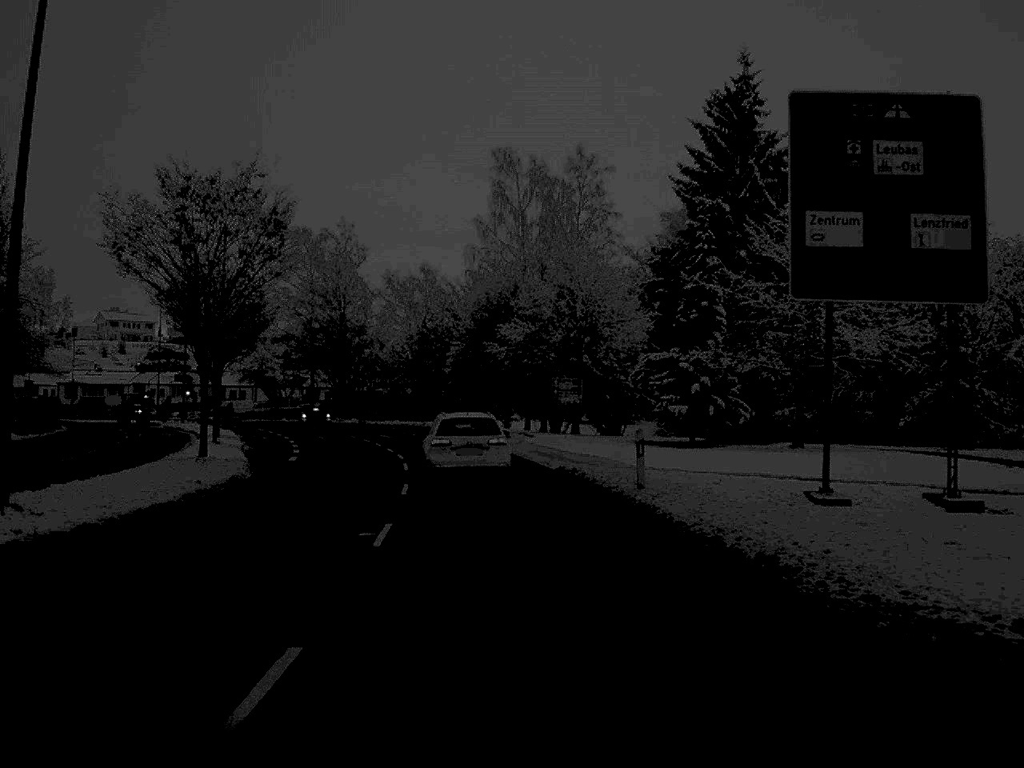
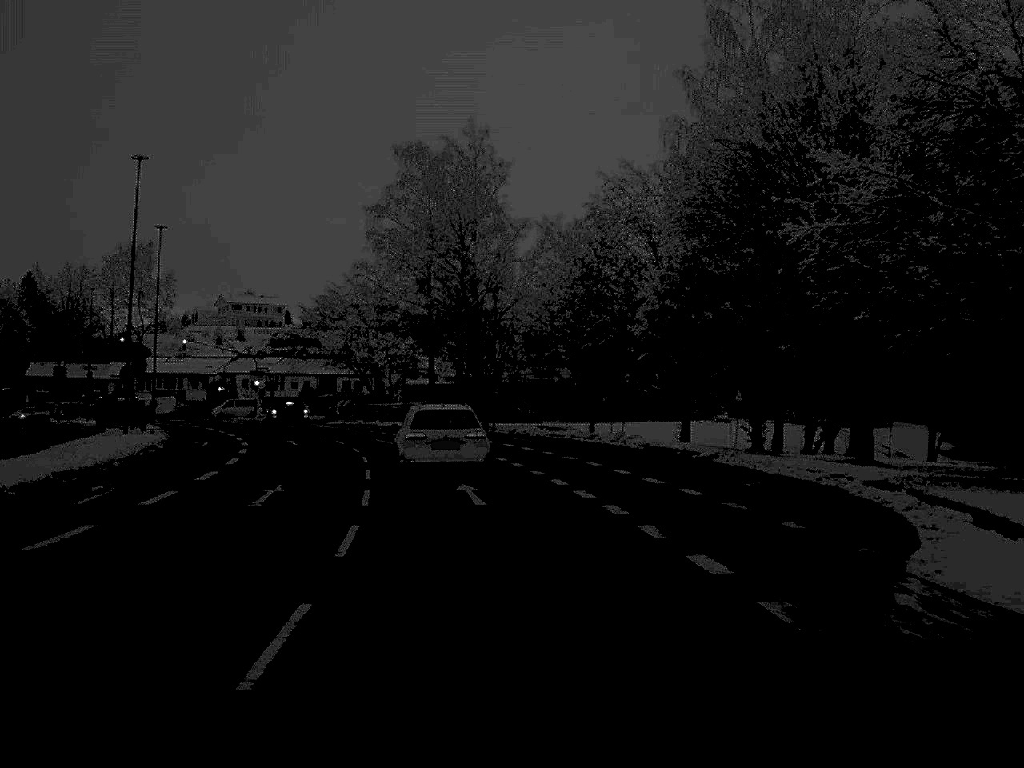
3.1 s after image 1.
(-3.0, +43.3) m; -8°
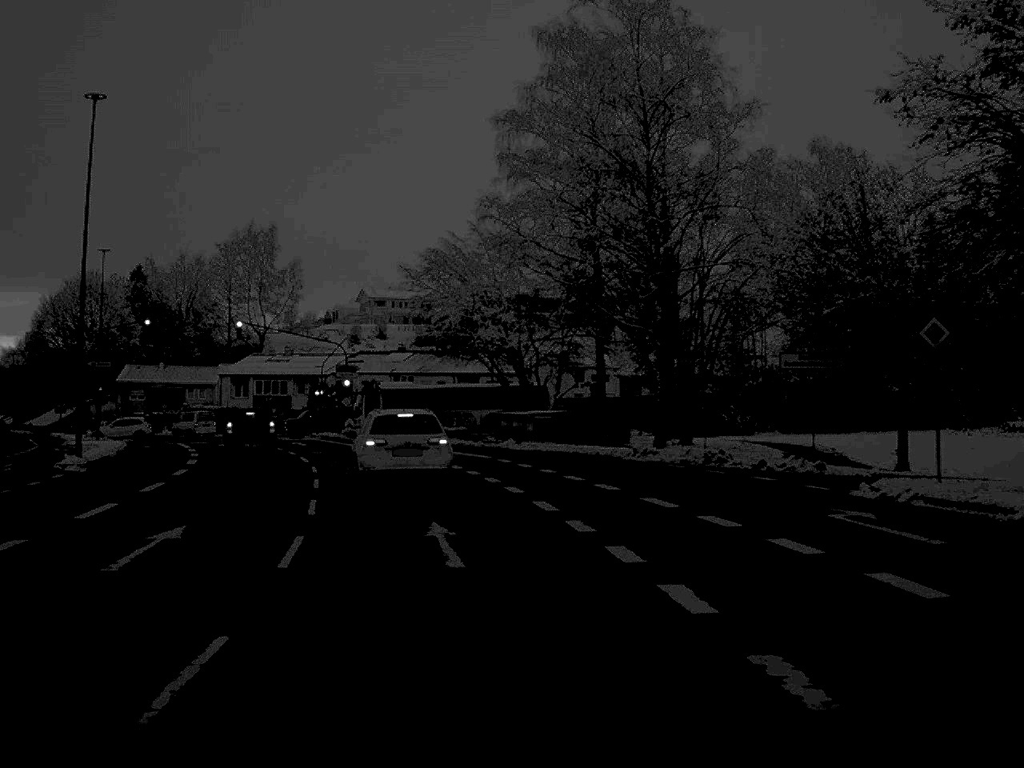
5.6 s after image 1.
(-2.0, +31.5) m; -8°
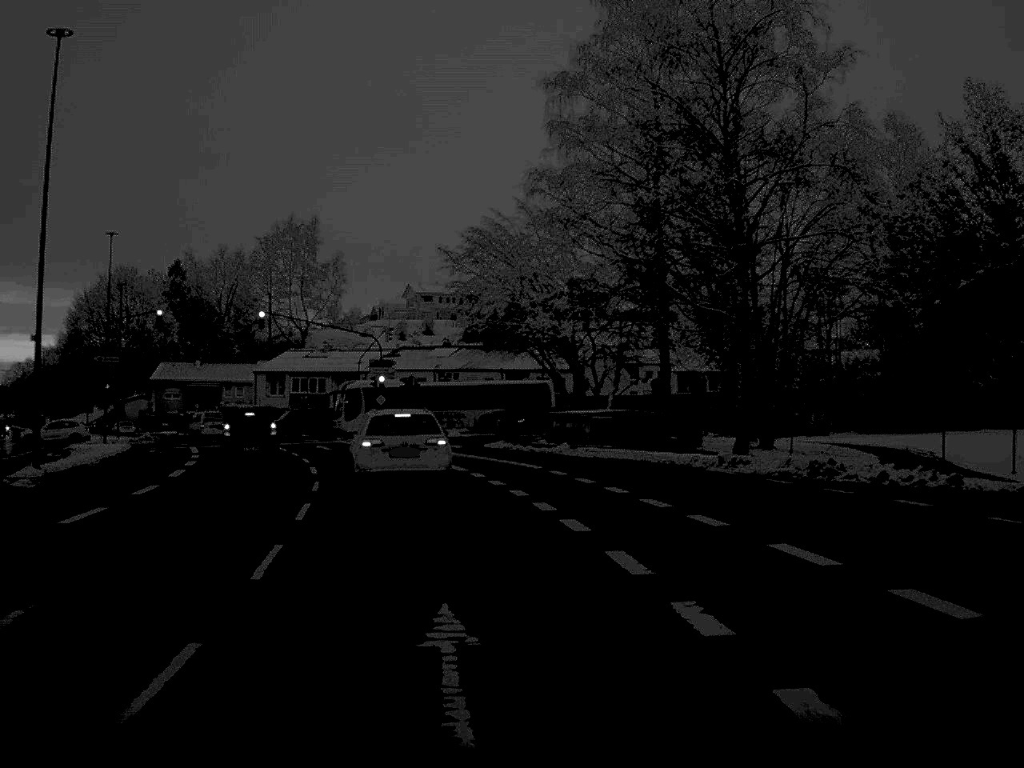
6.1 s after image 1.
(-0.1, +6.8) m; -2°
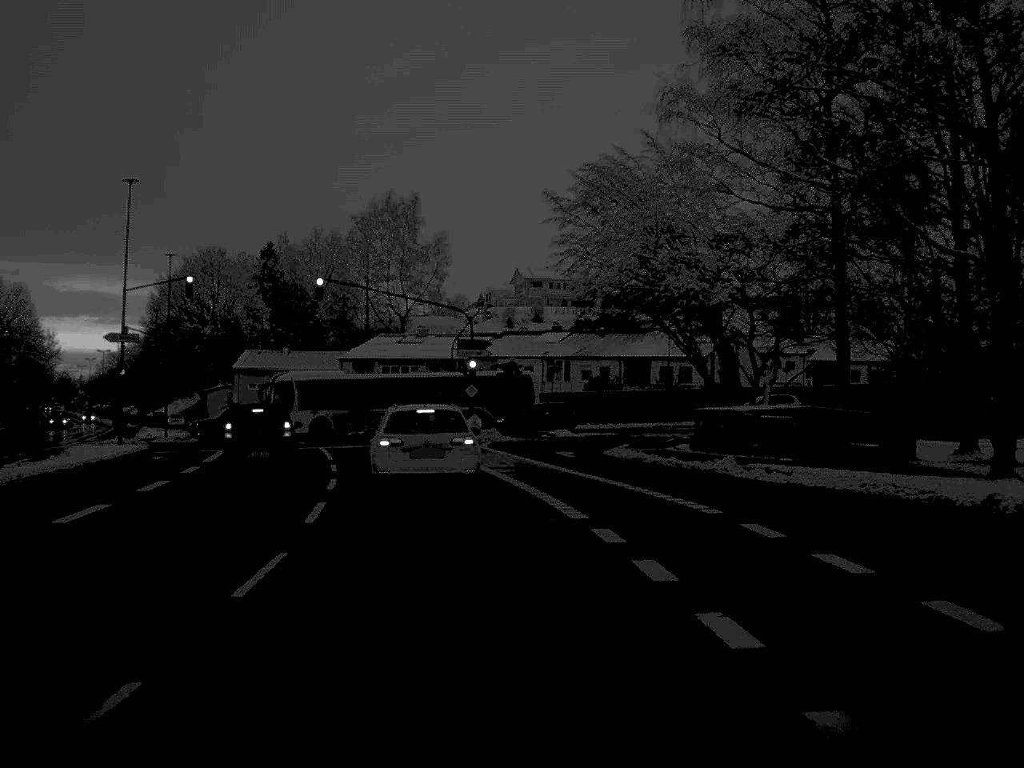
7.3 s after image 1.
(-0.6, +13.3) m; -5°
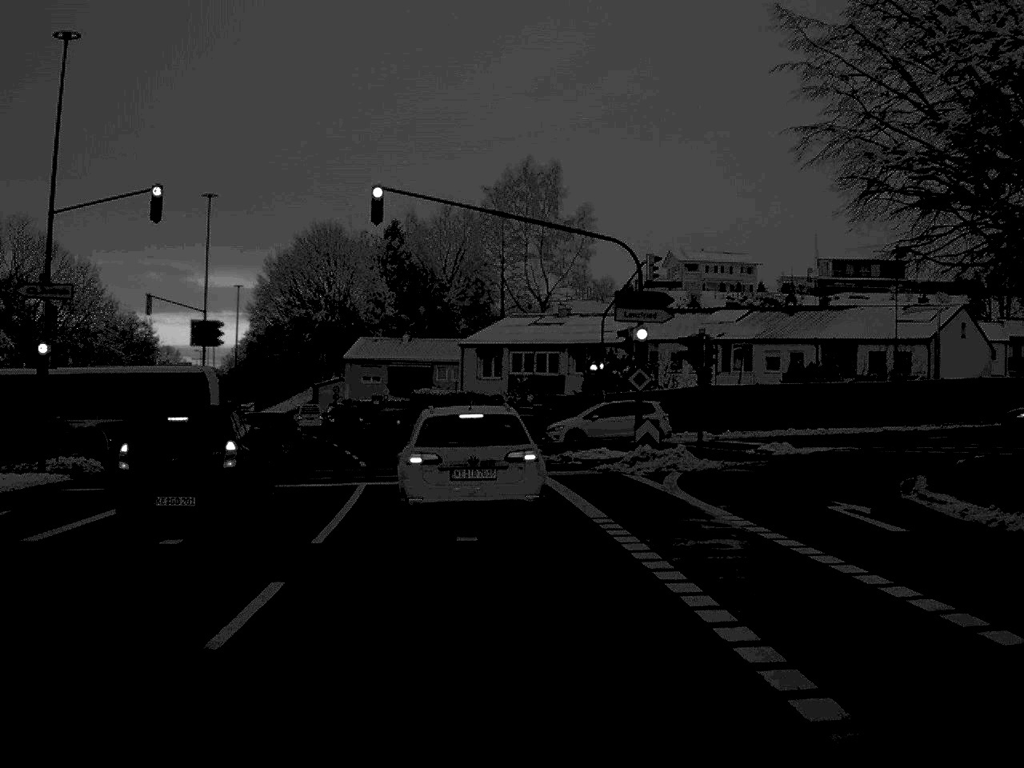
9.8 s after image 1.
(-1.2, +20.4) m; -6°
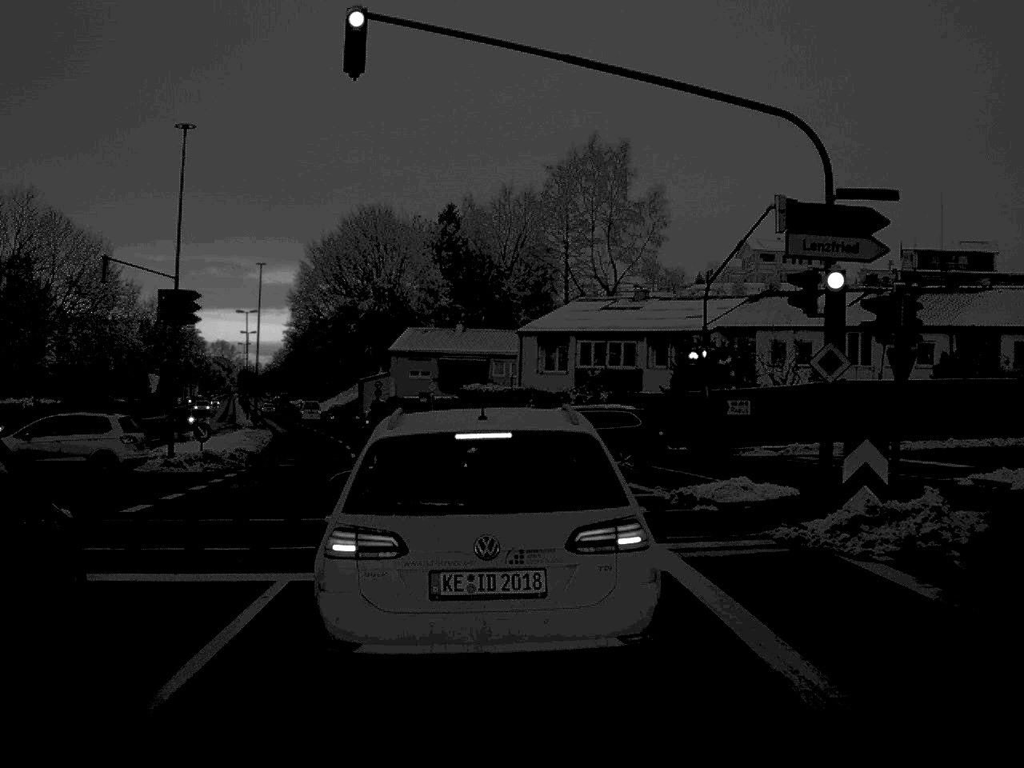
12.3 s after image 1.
(-0.4, +13.0) m; -3°
